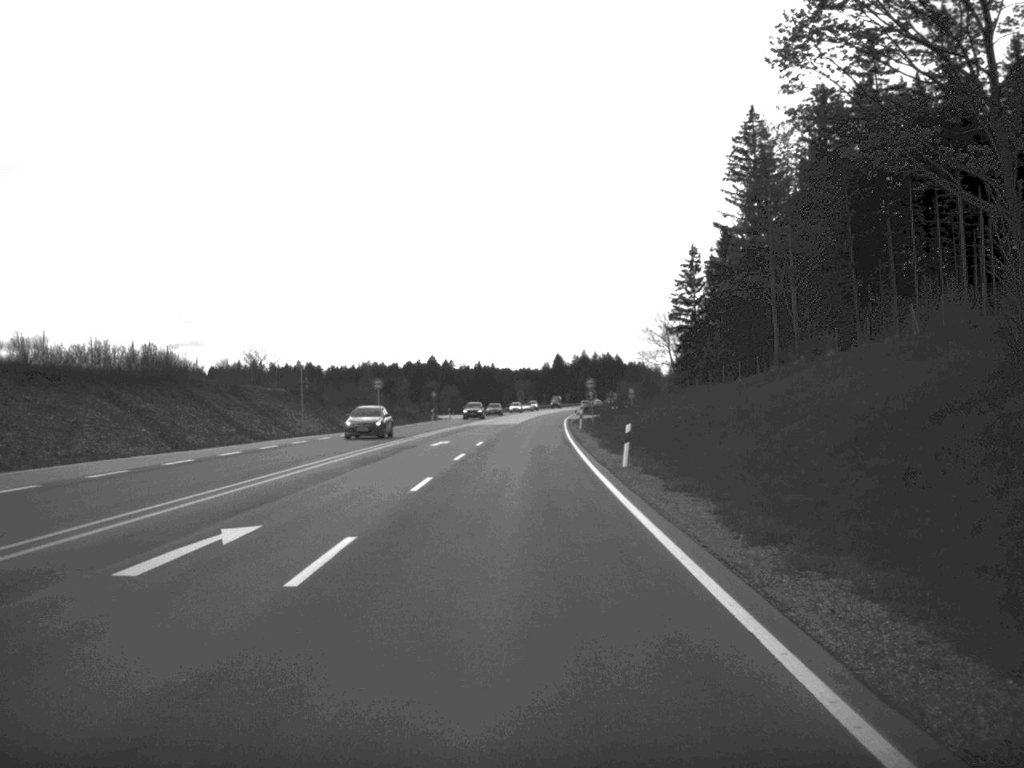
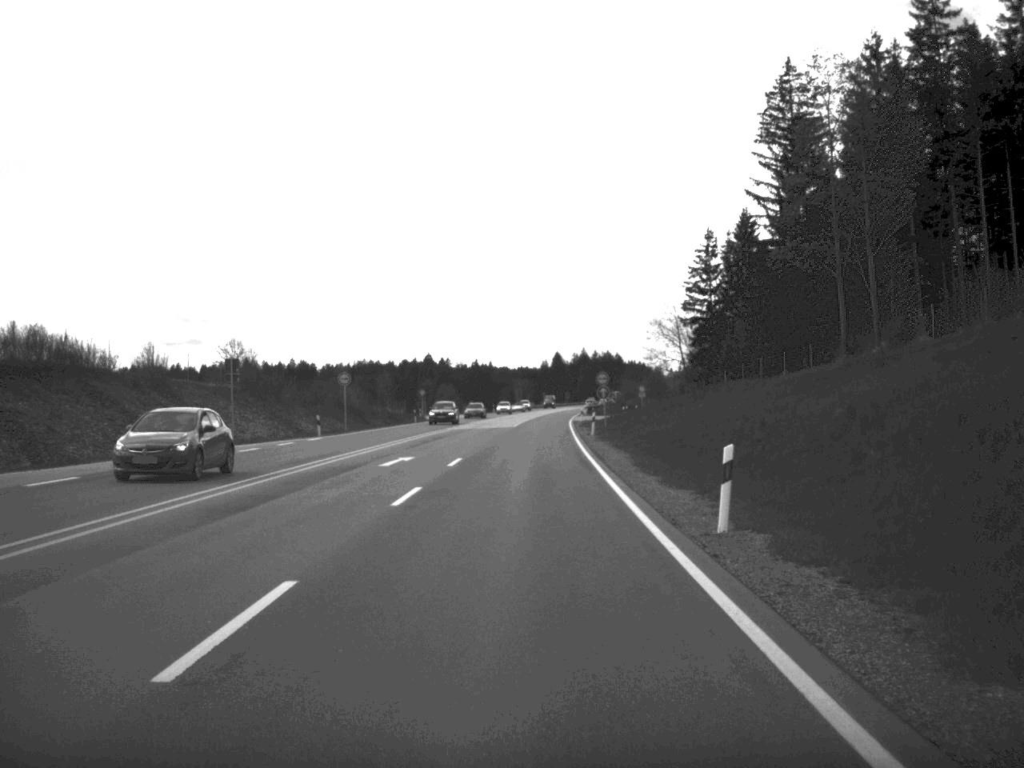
(0.0, +15.6) m; 0°
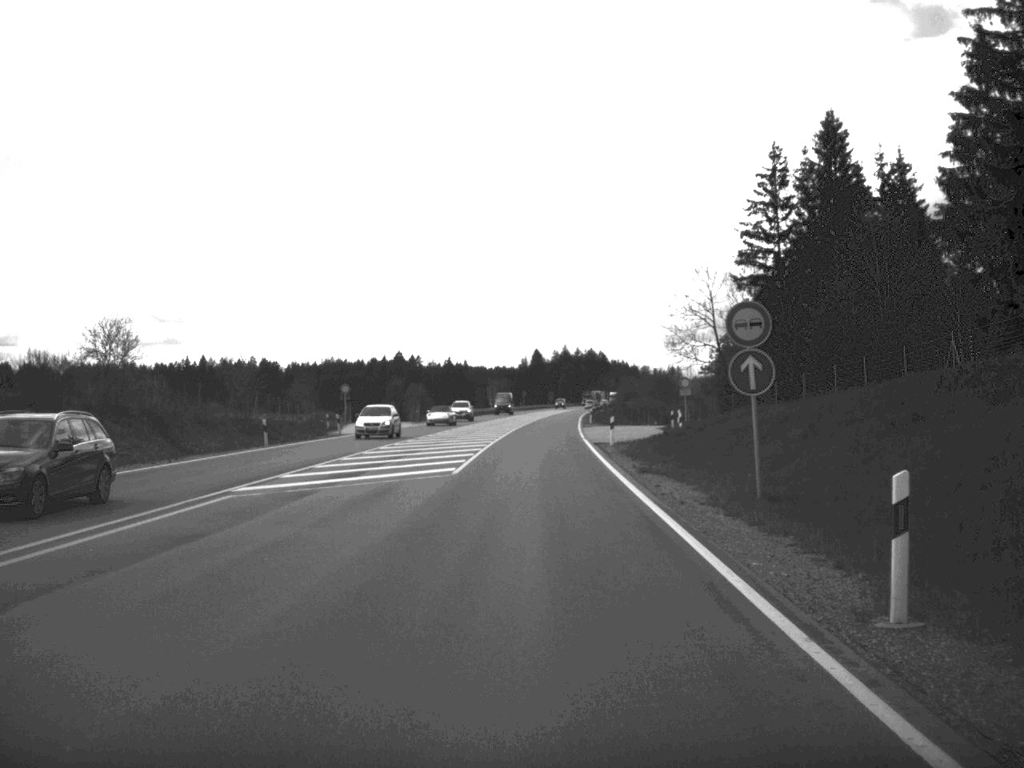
(+0.2, +50.6) m; +1°
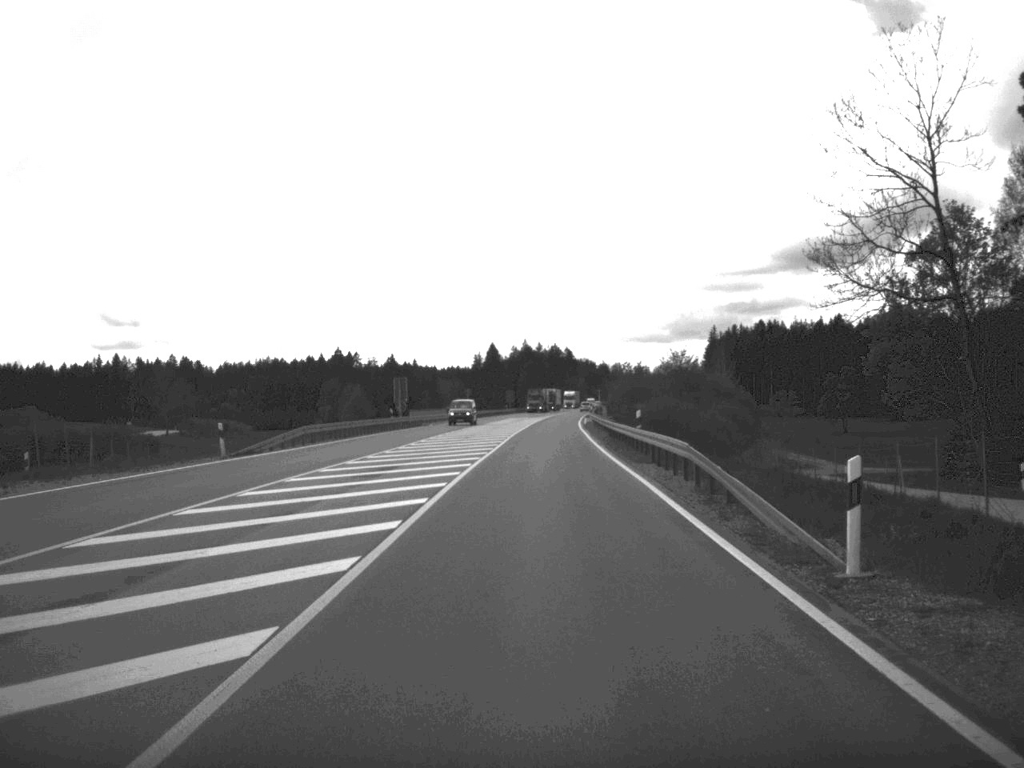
(+1.2, +81.7) m; +2°
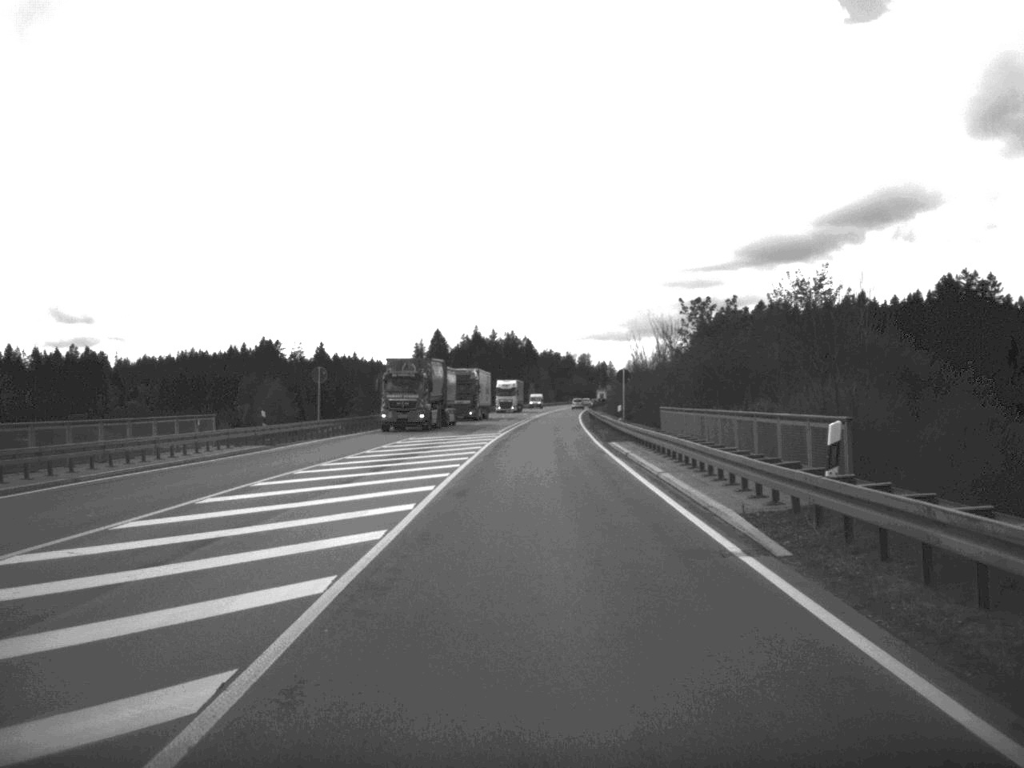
(+1.2, +82.3) m; +2°
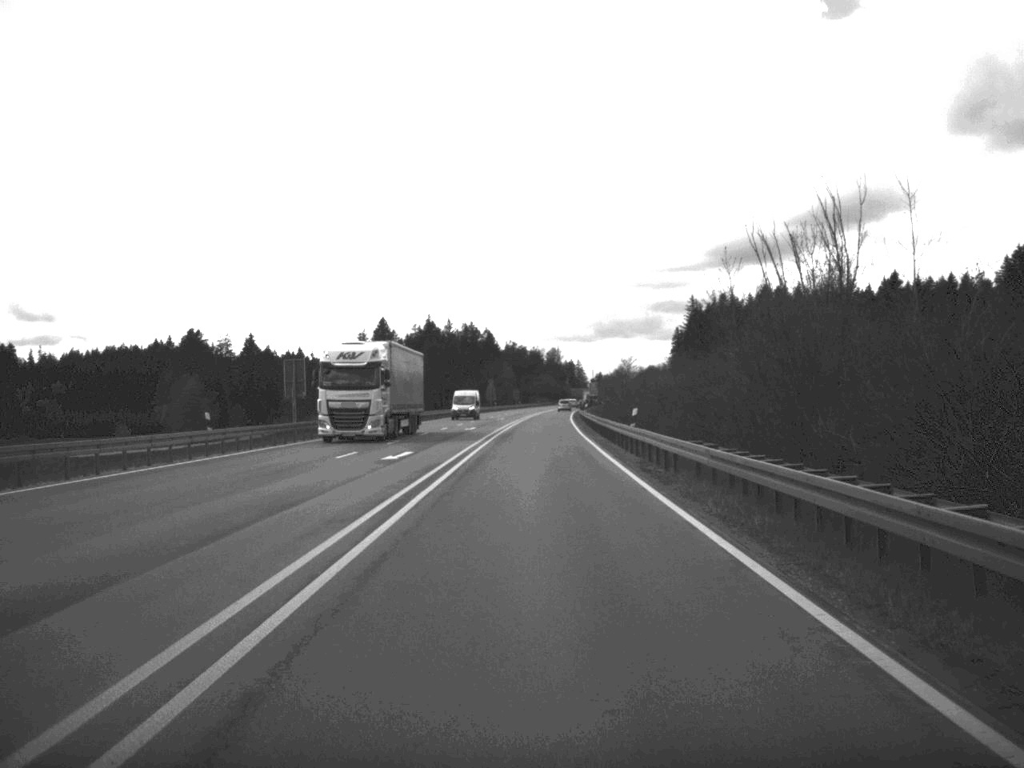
(+0.8, +63.1) m; +2°
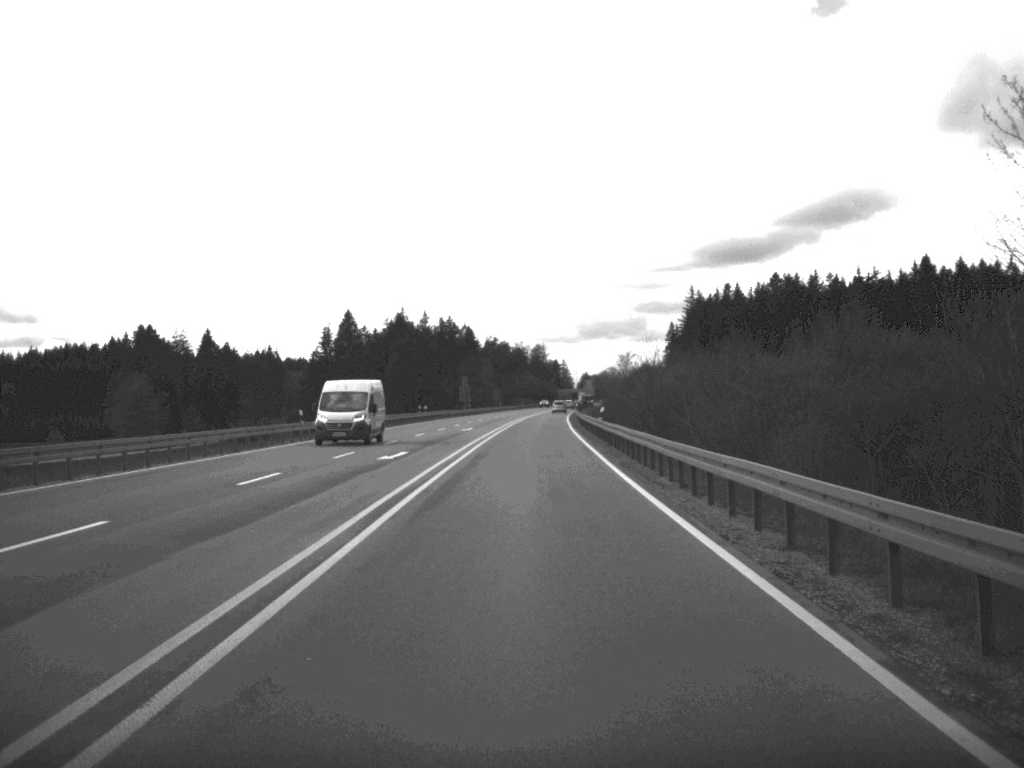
(+0.2, +34.9) m; +1°
